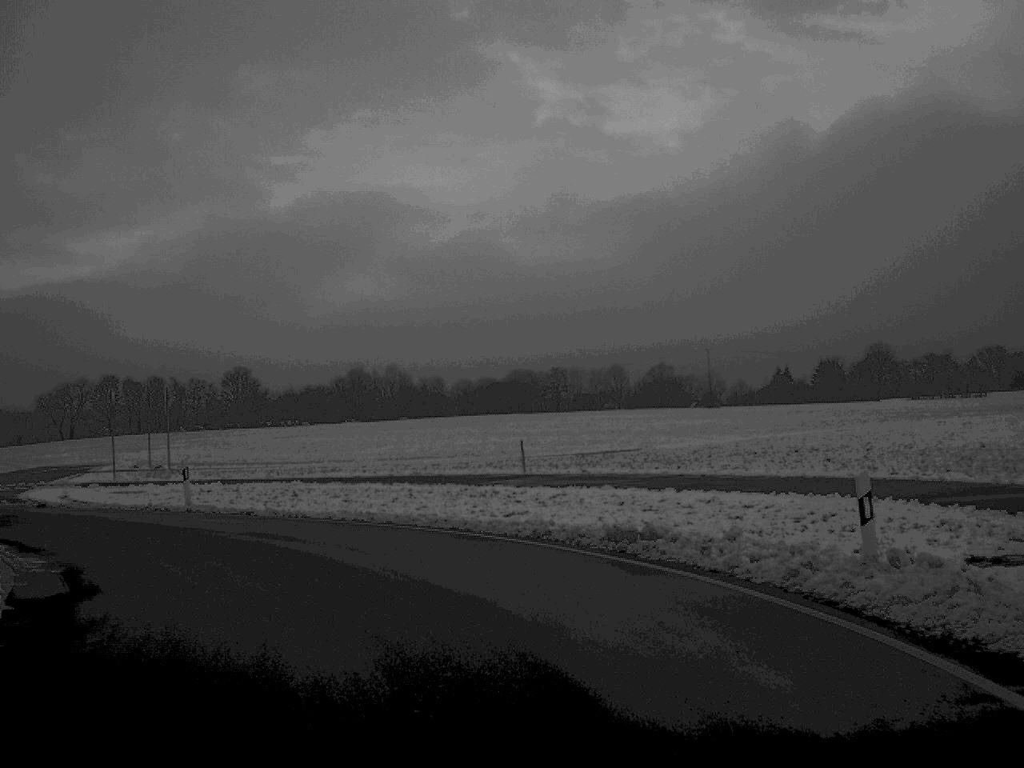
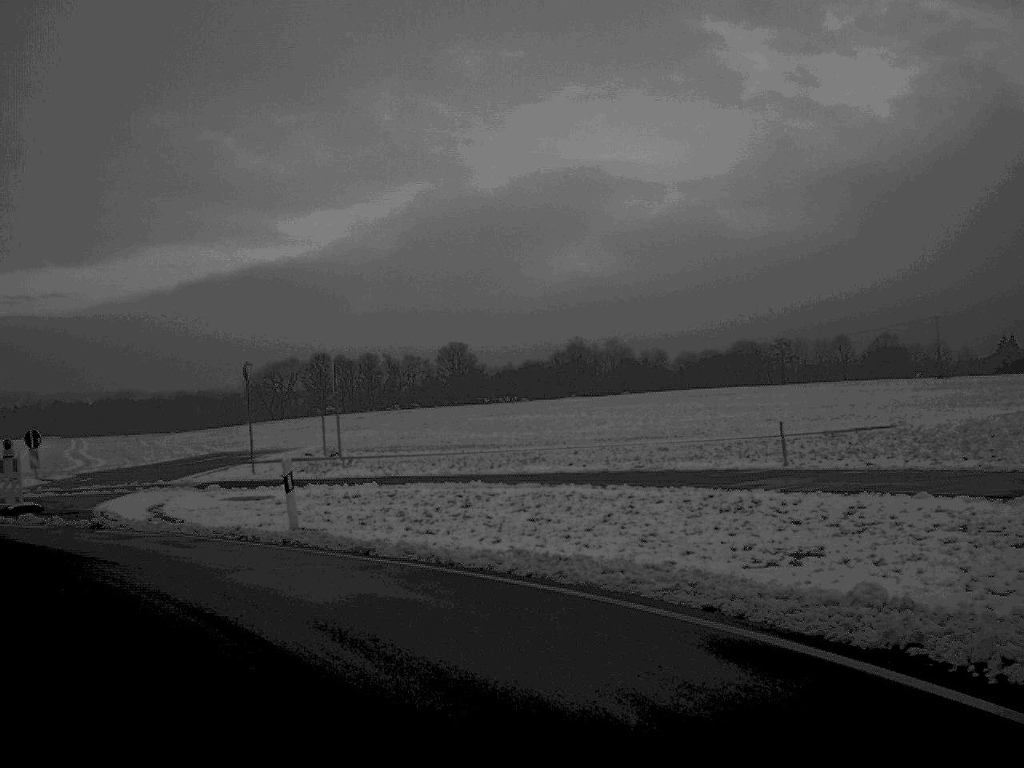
(-0.5, +8.8) m; -10°
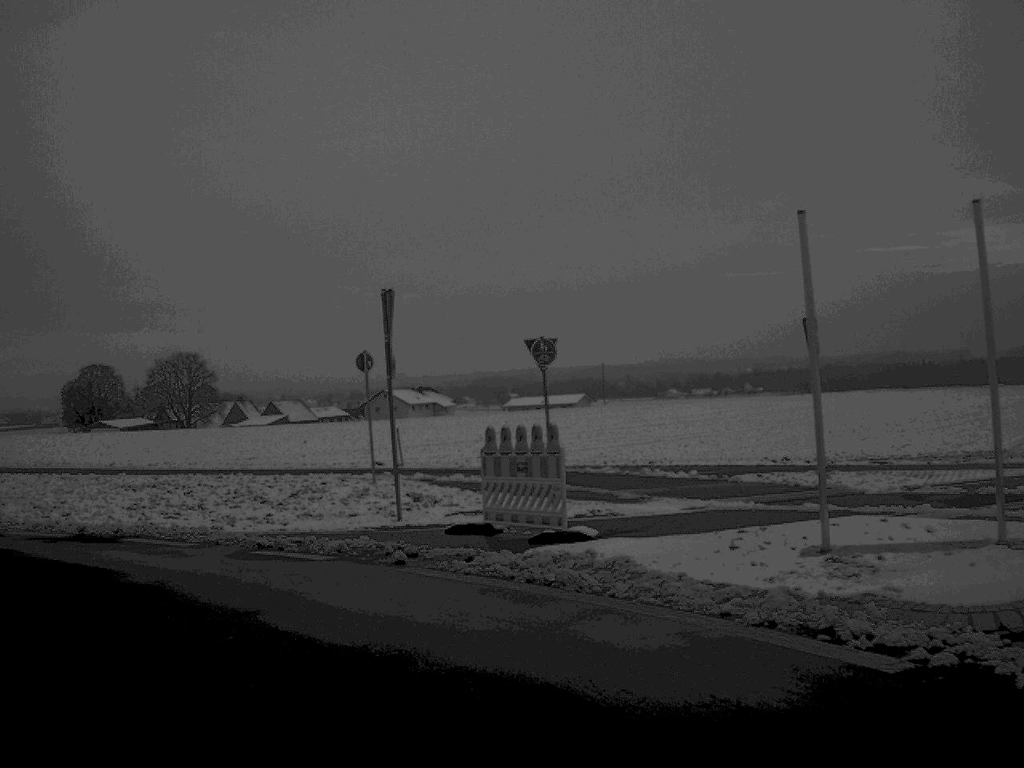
(-7.3, +16.0) m; -52°
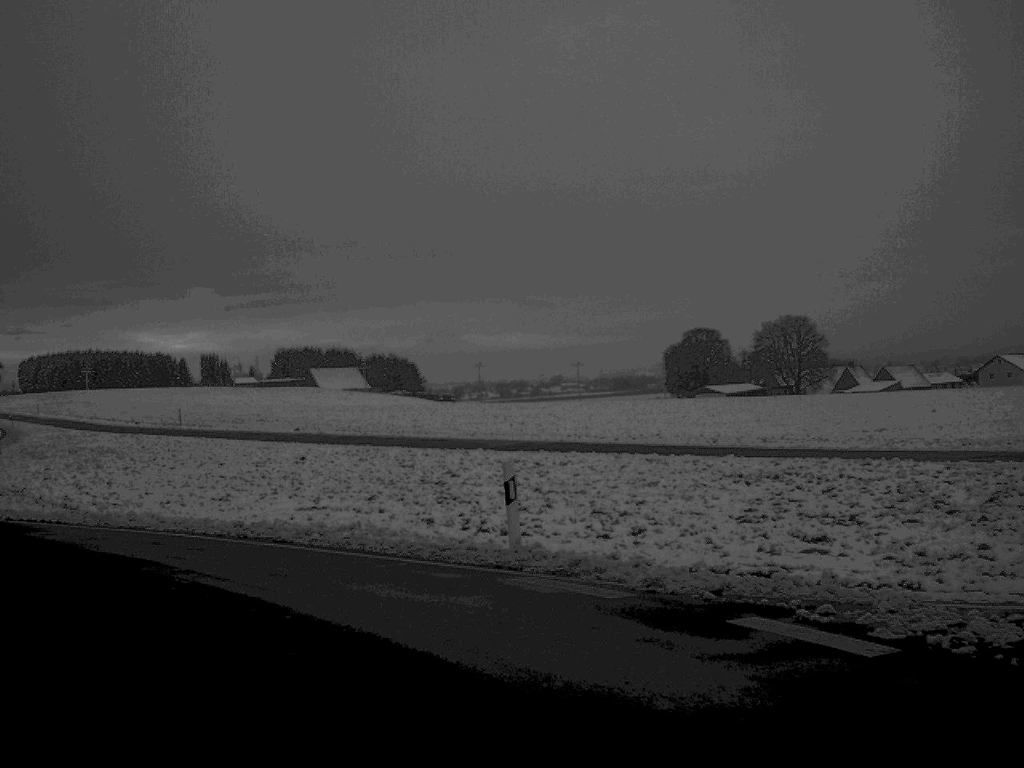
(-2.1, +8.8) m; -27°
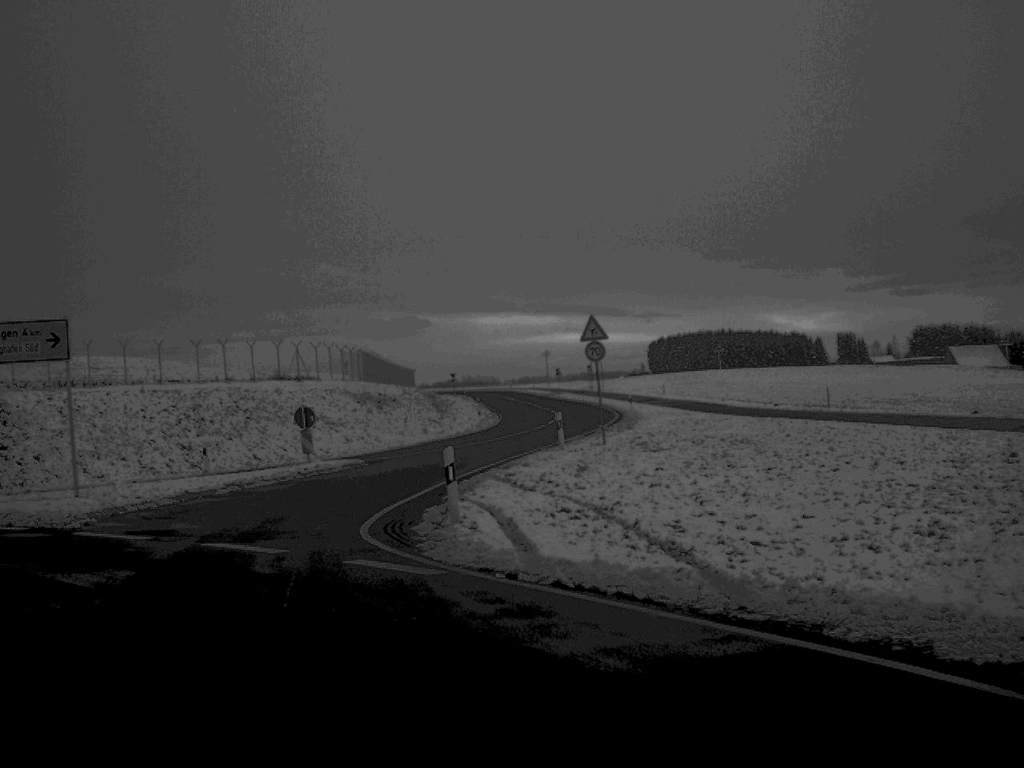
(-2.3, +9.1) m; -28°
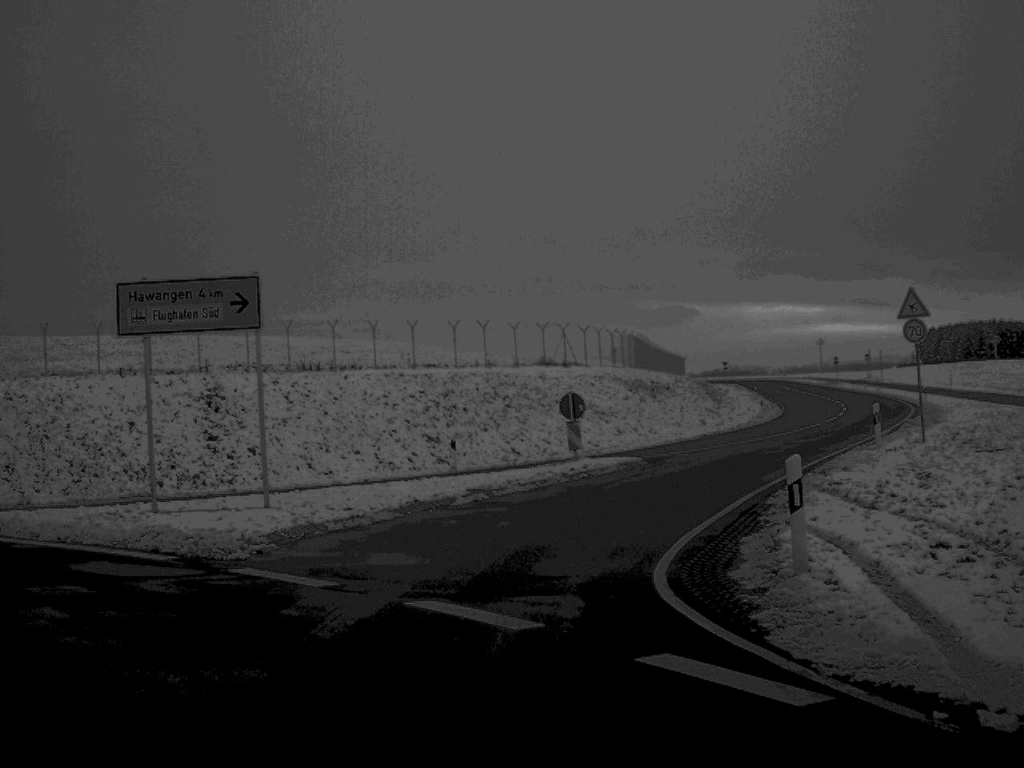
(-0.7, +5.7) m; -12°
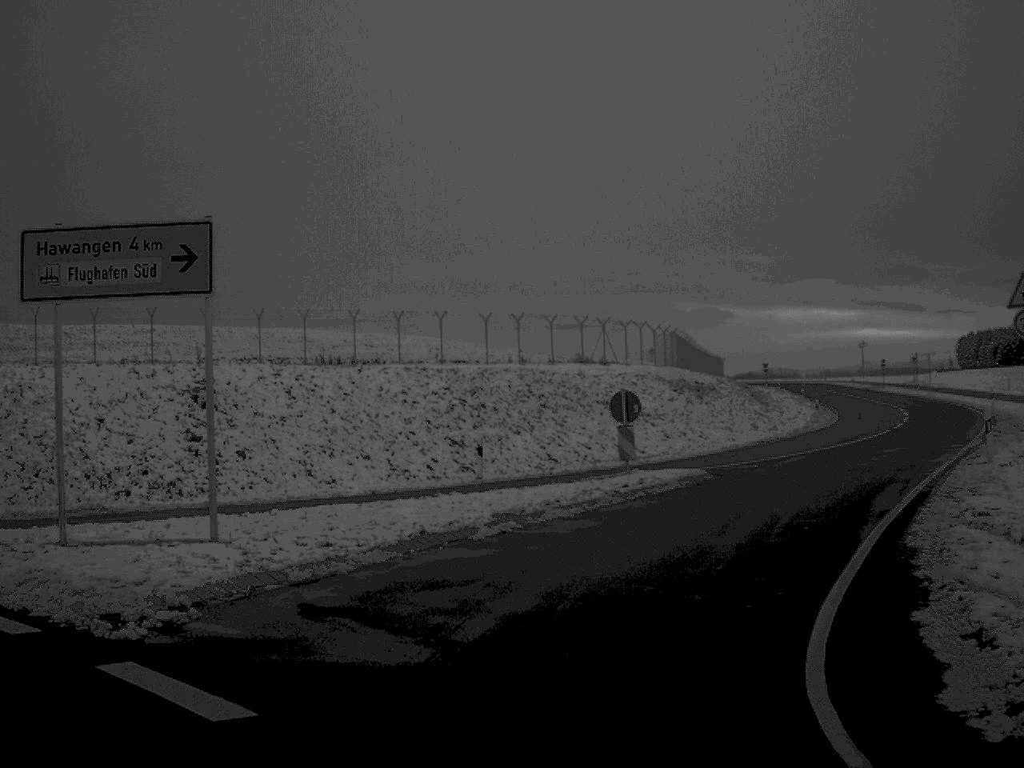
(-0.1, +5.0) m; -1°
